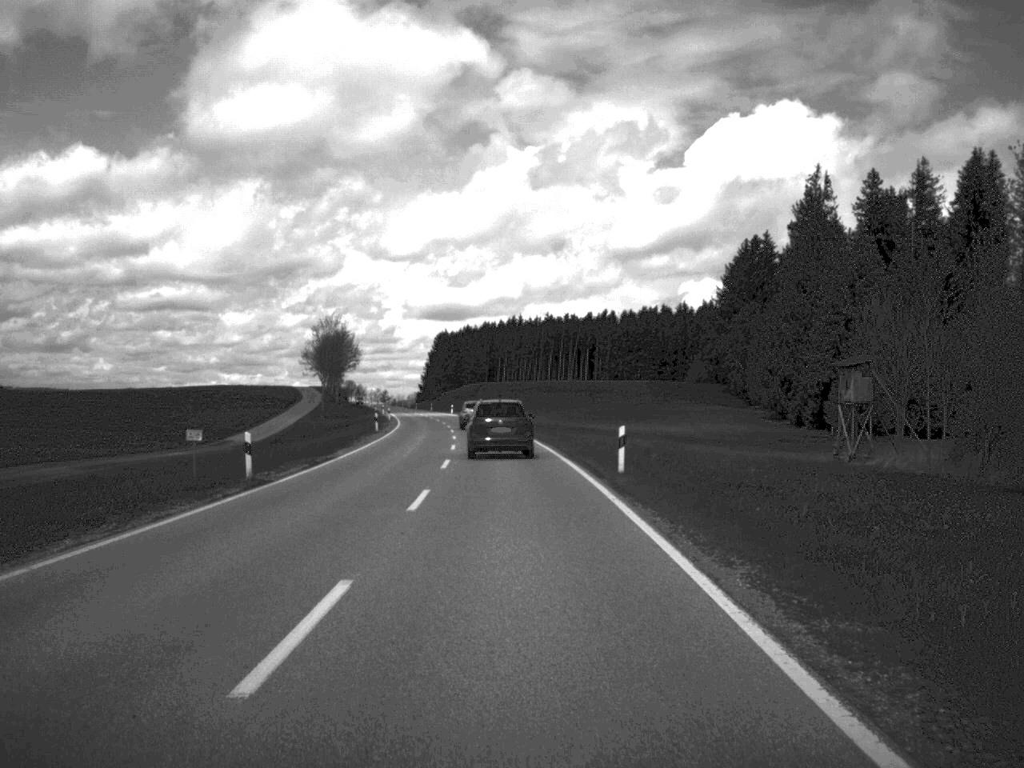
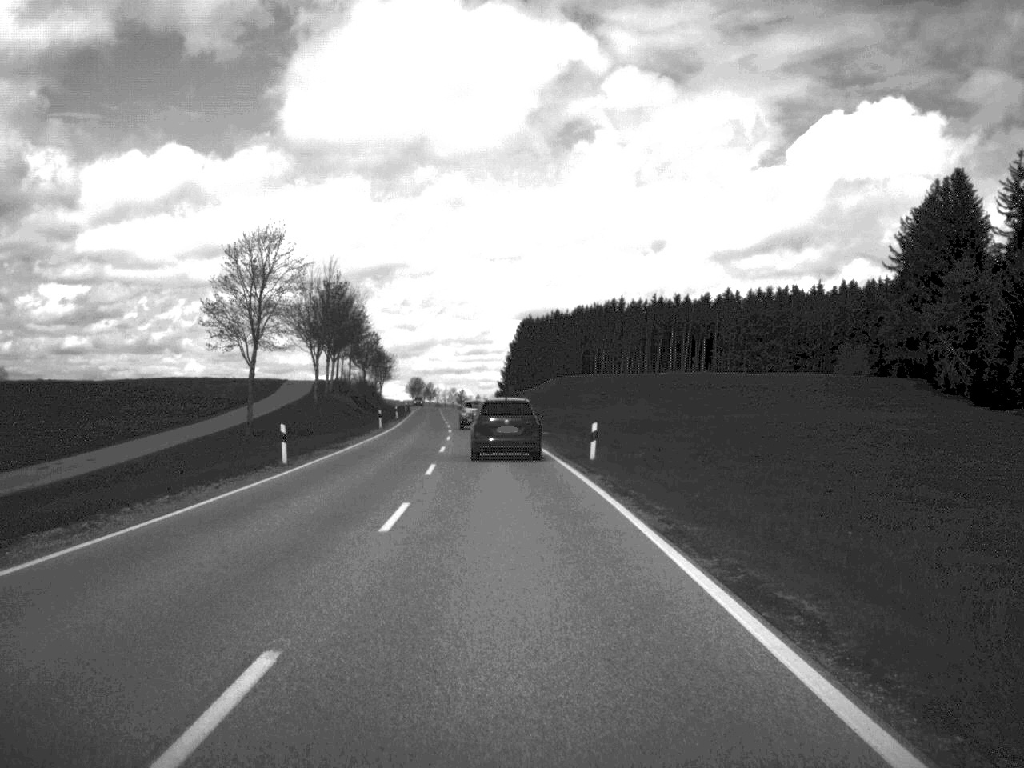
(-2.8, +73.0) m; -4°
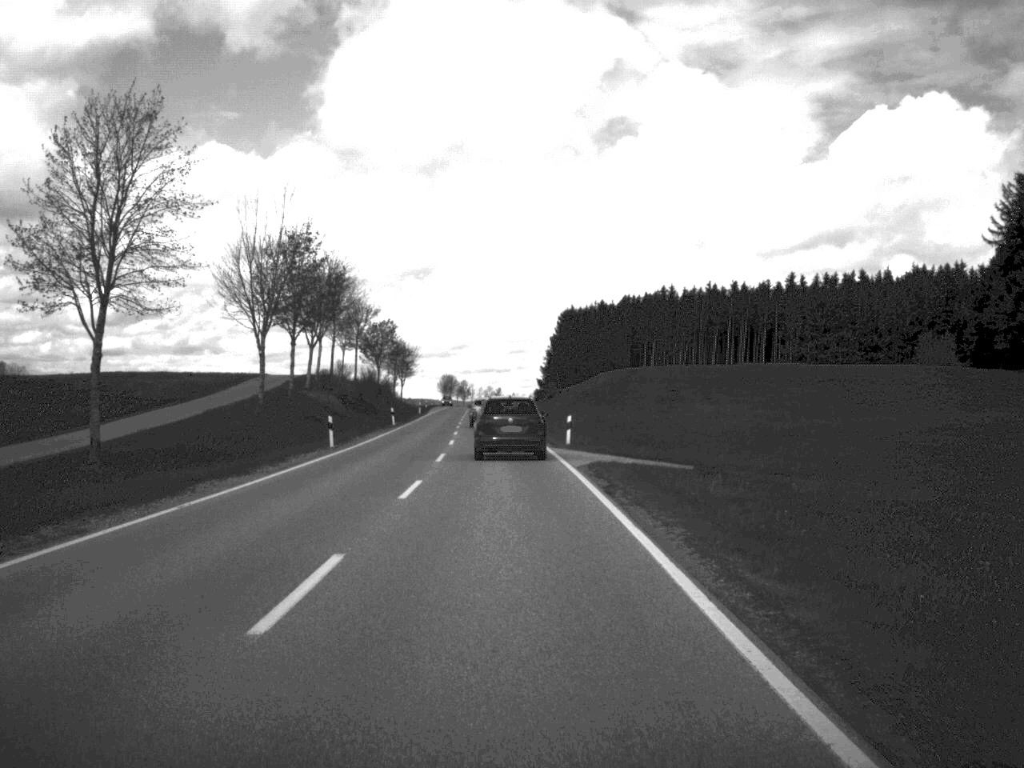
(-0.5, +30.2) m; -2°
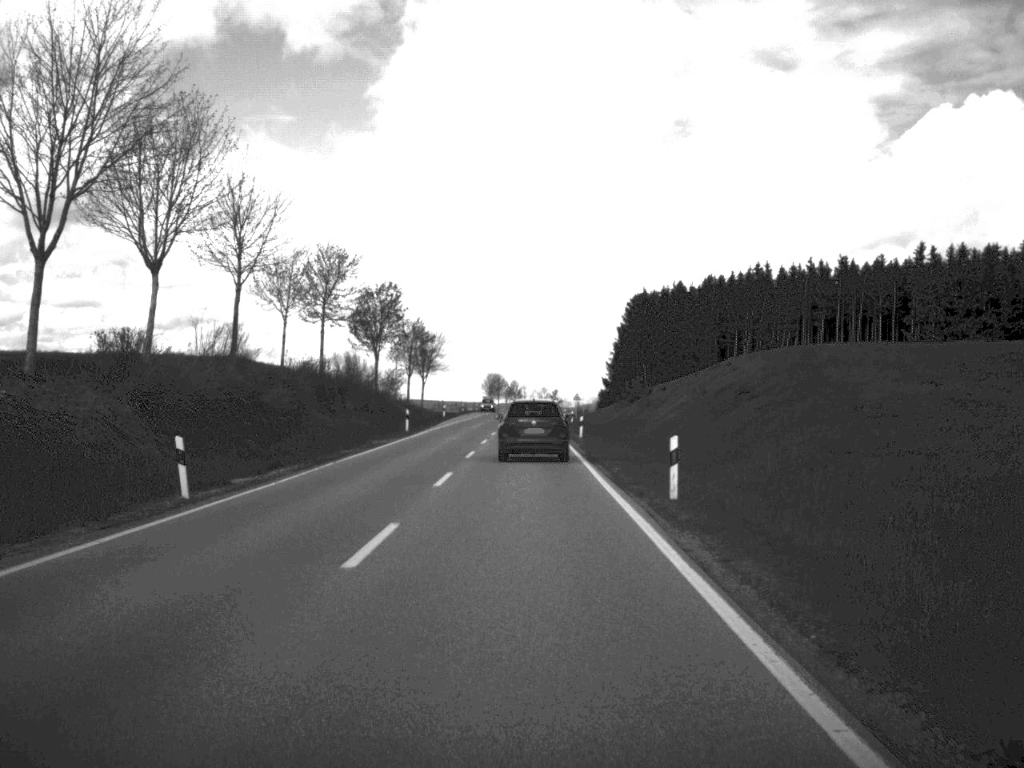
(-1.4, +54.8) m; -3°
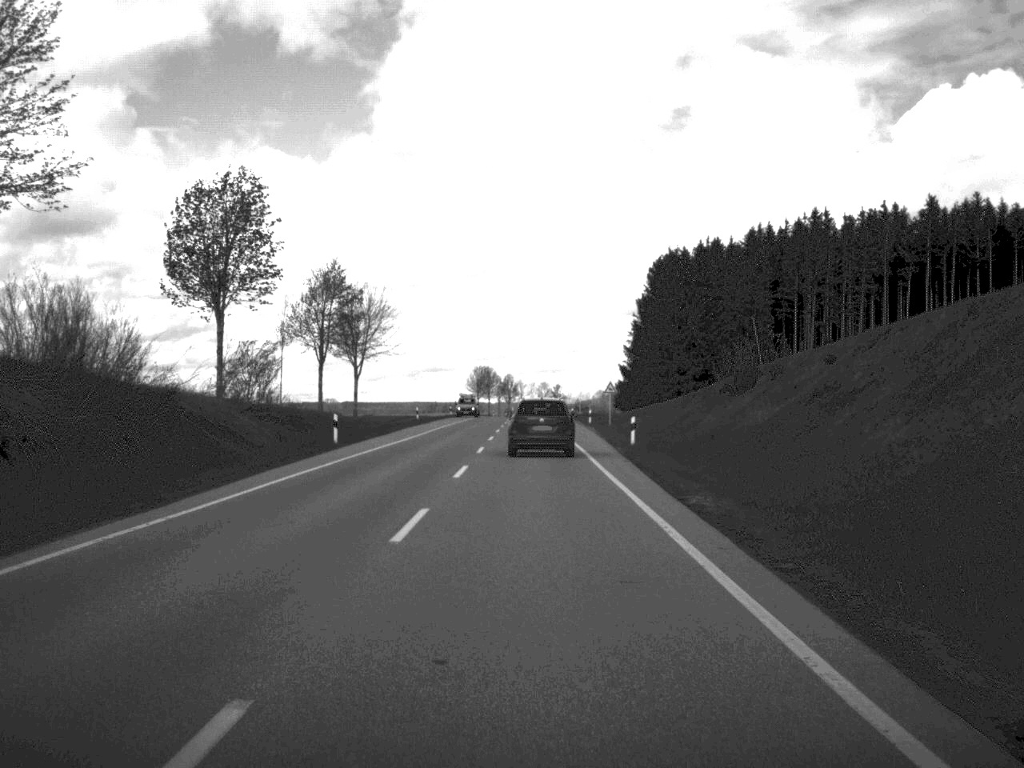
(-0.1, +56.1) m; 0°
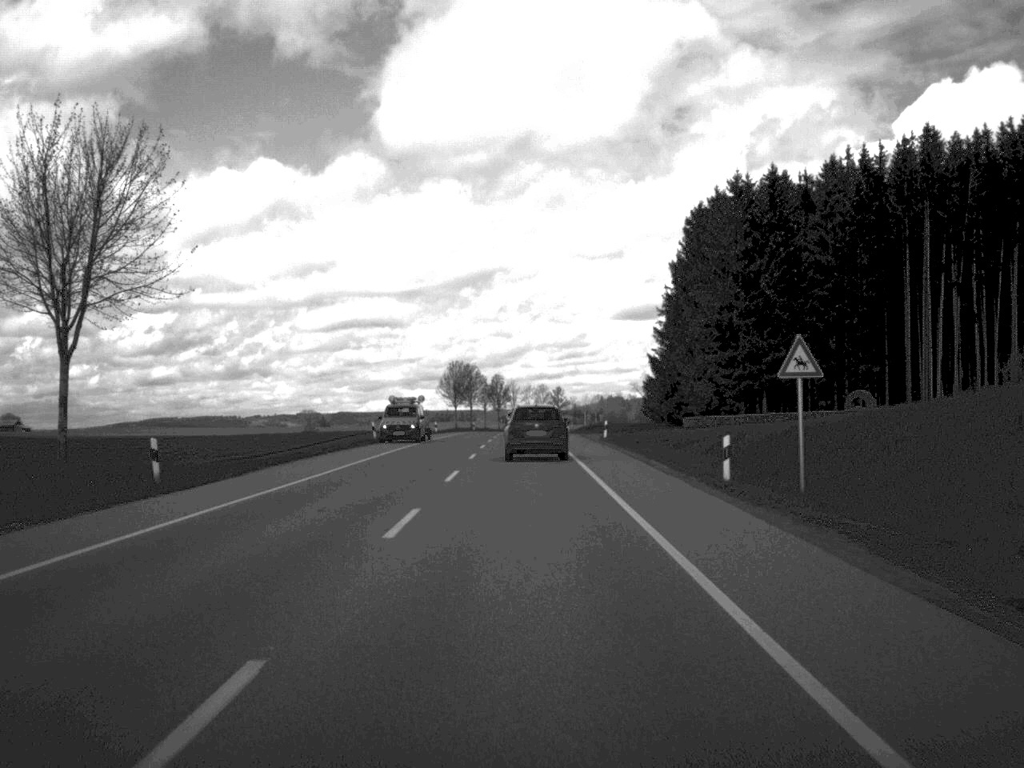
(+0.1, +57.0) m; 0°
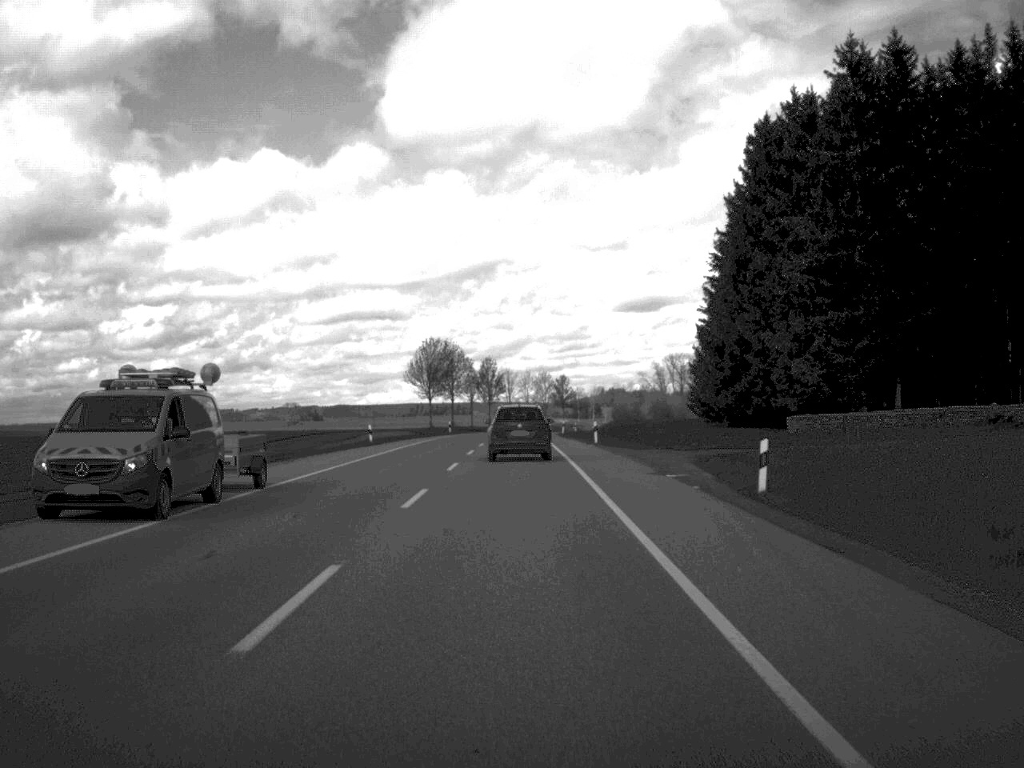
(0.0, +41.9) m; 0°
